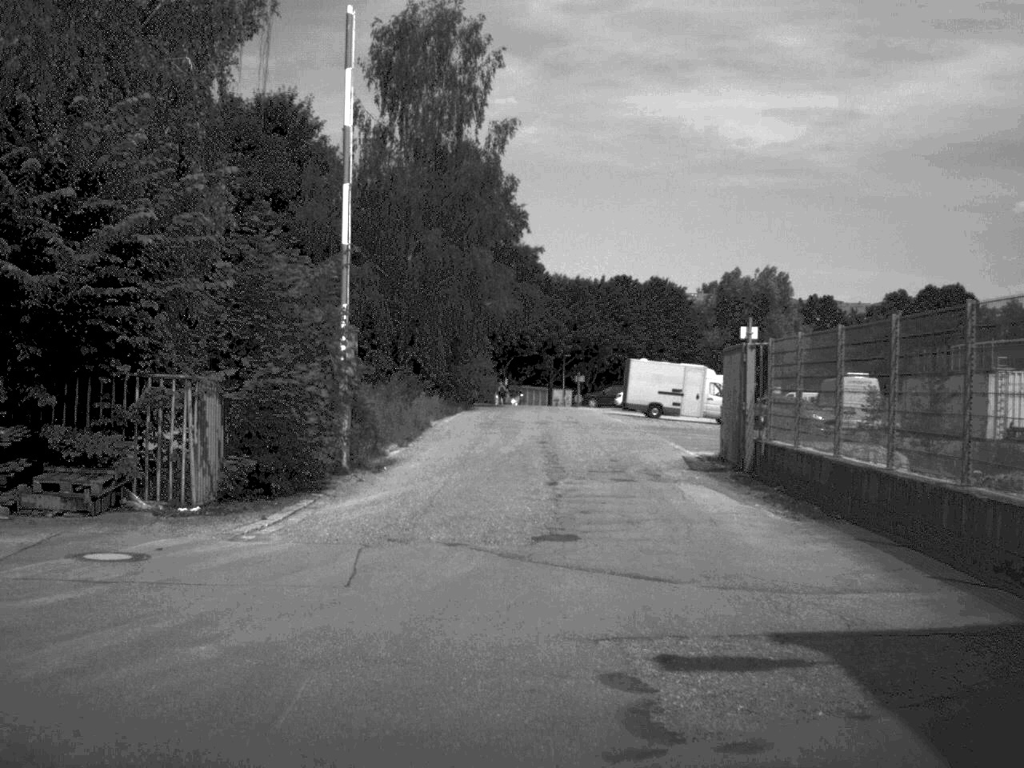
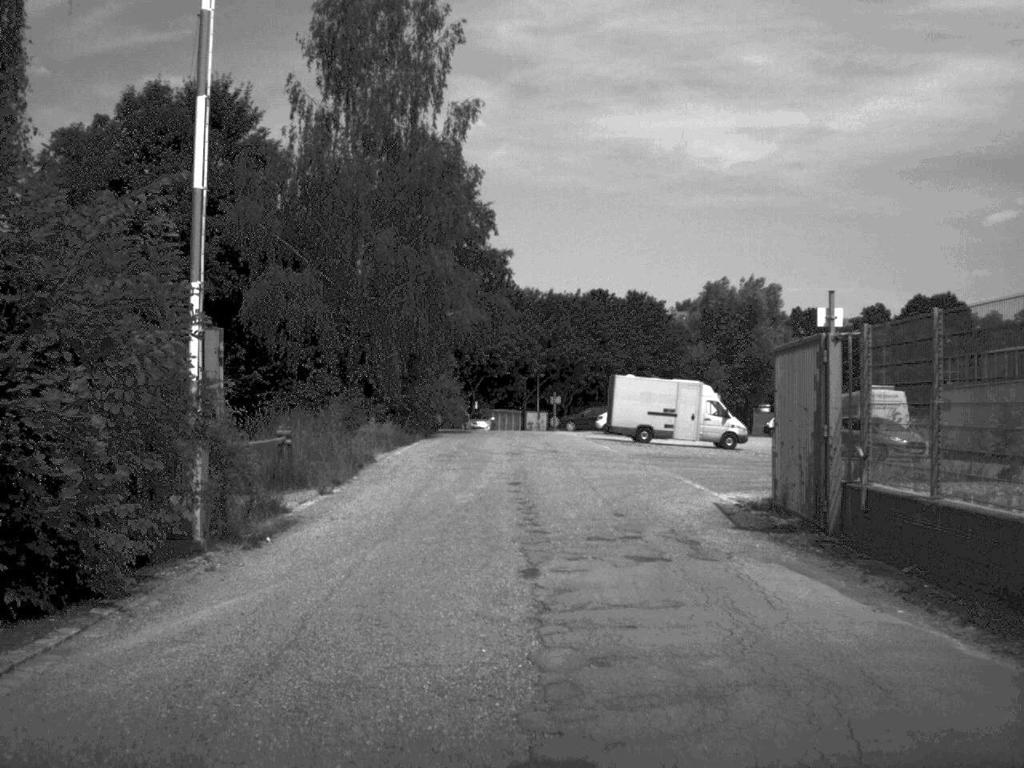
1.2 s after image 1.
(+0.1, +7.7) m; +1°
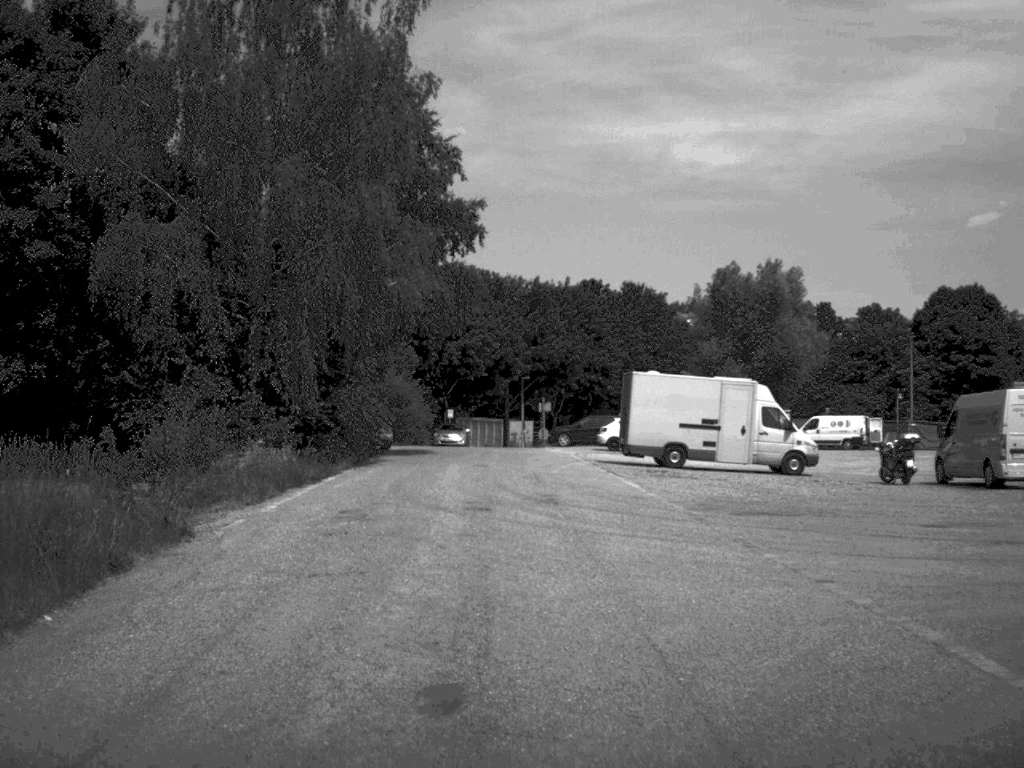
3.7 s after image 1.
(+0.2, +15.6) m; +1°
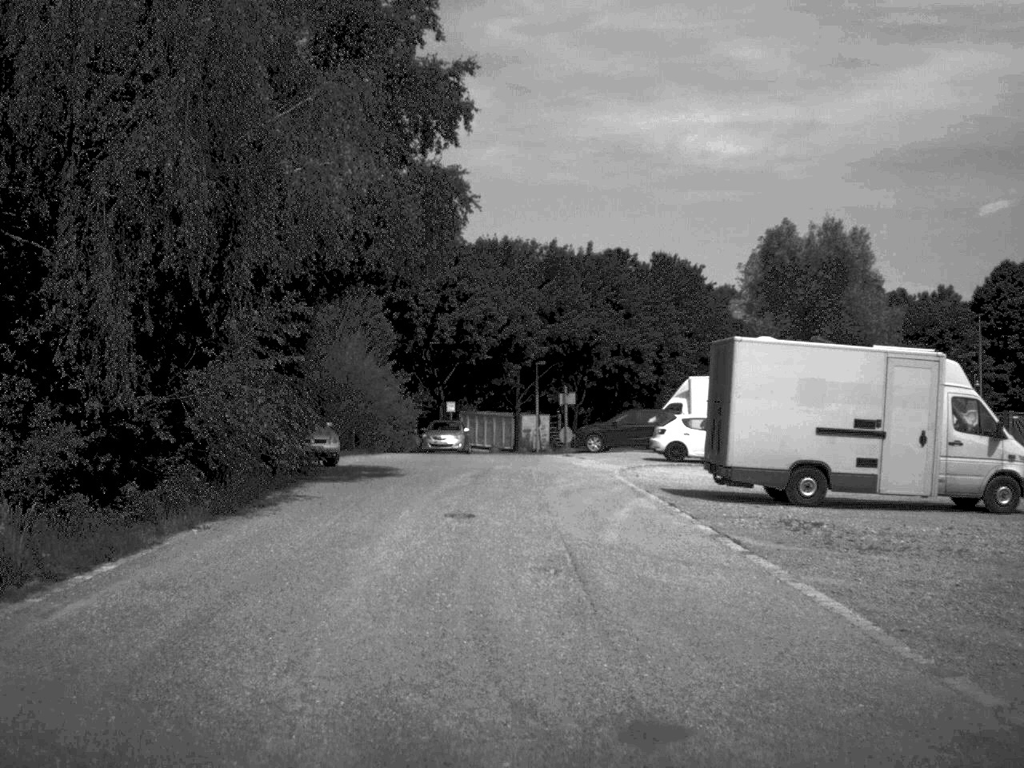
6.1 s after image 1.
(-0.1, +15.7) m; -1°
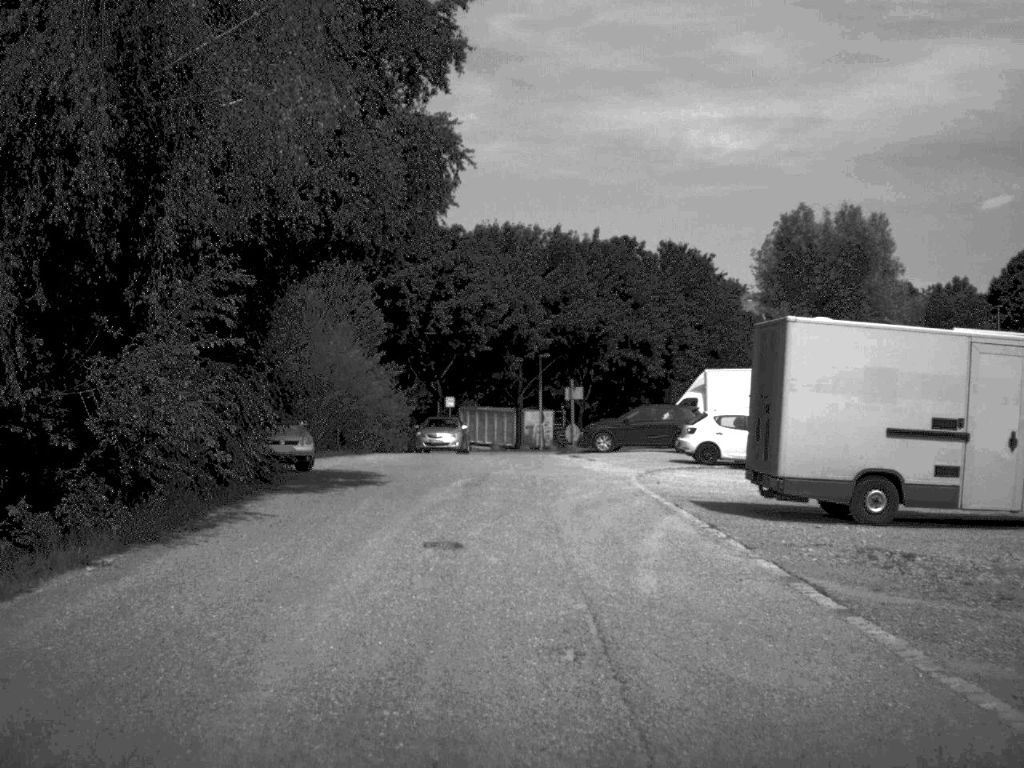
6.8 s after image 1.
(0.0, +3.9) m; 0°
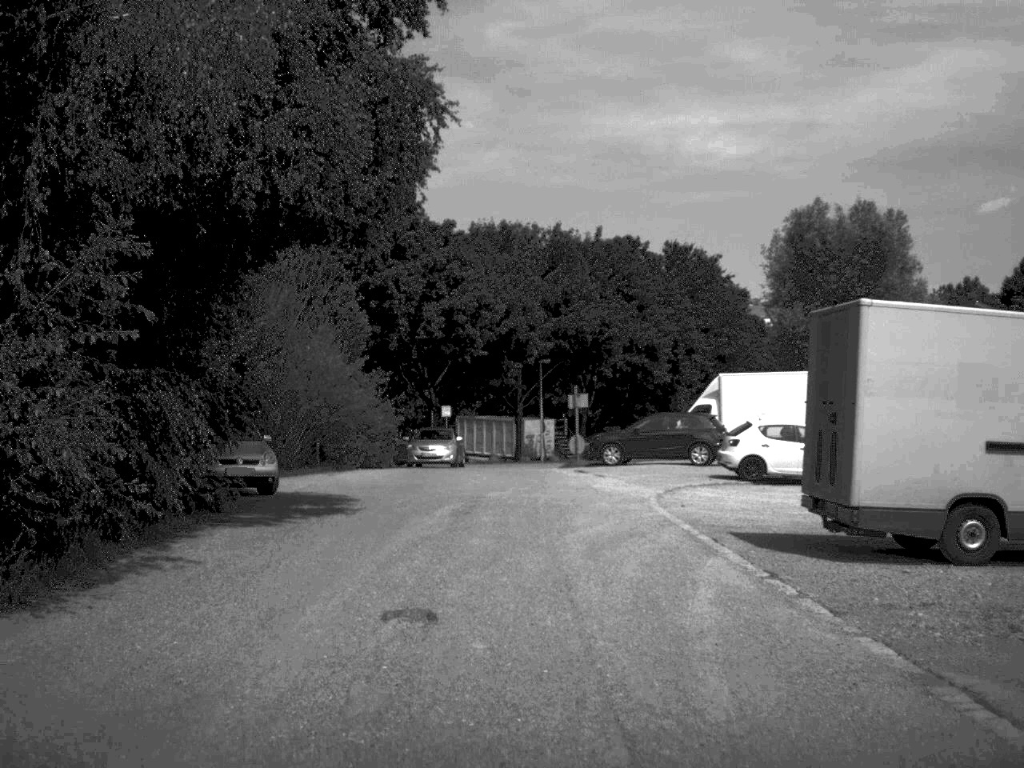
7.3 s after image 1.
(0.0, +3.8) m; 0°
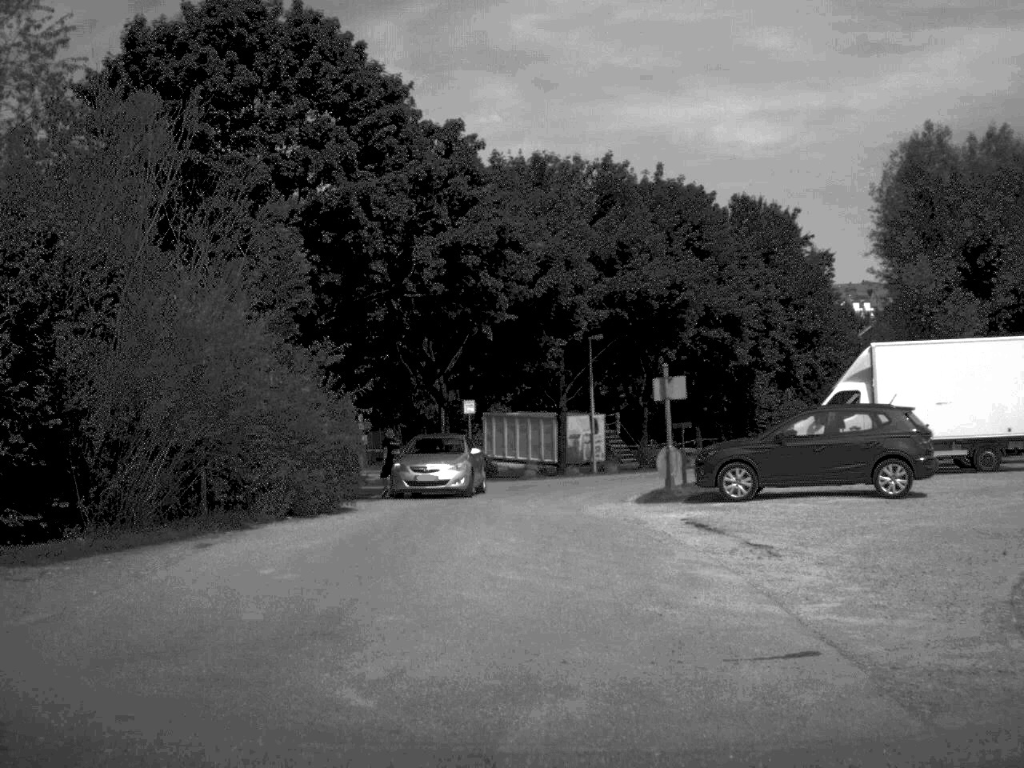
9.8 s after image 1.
(-0.4, +15.9) m; -2°
